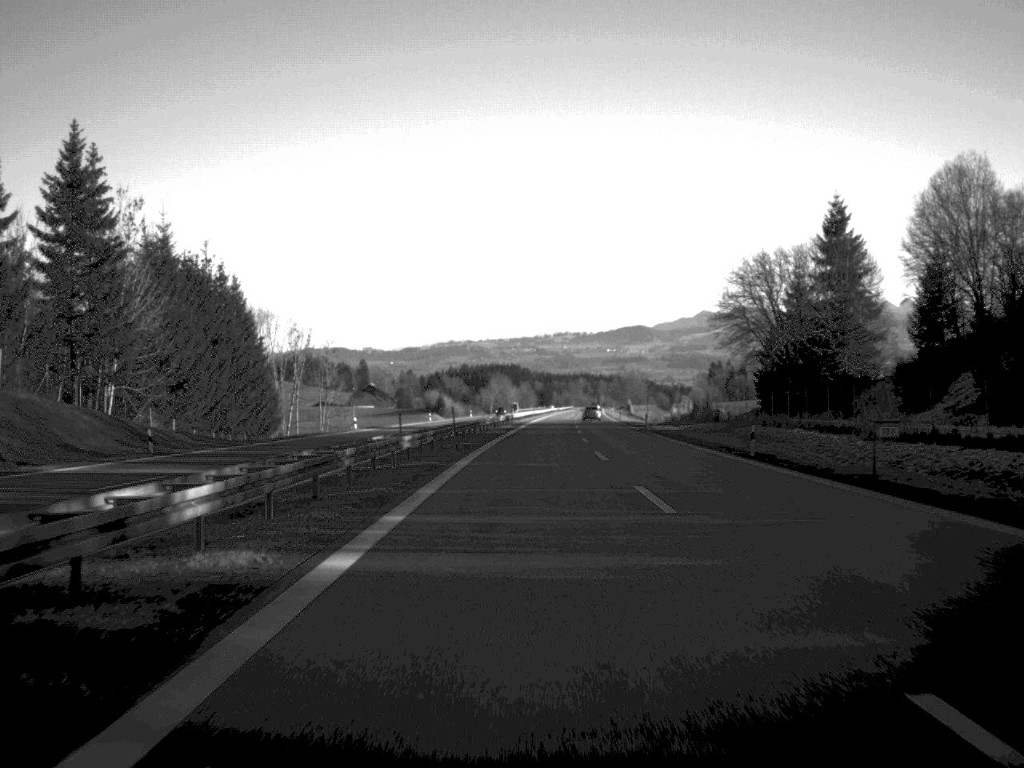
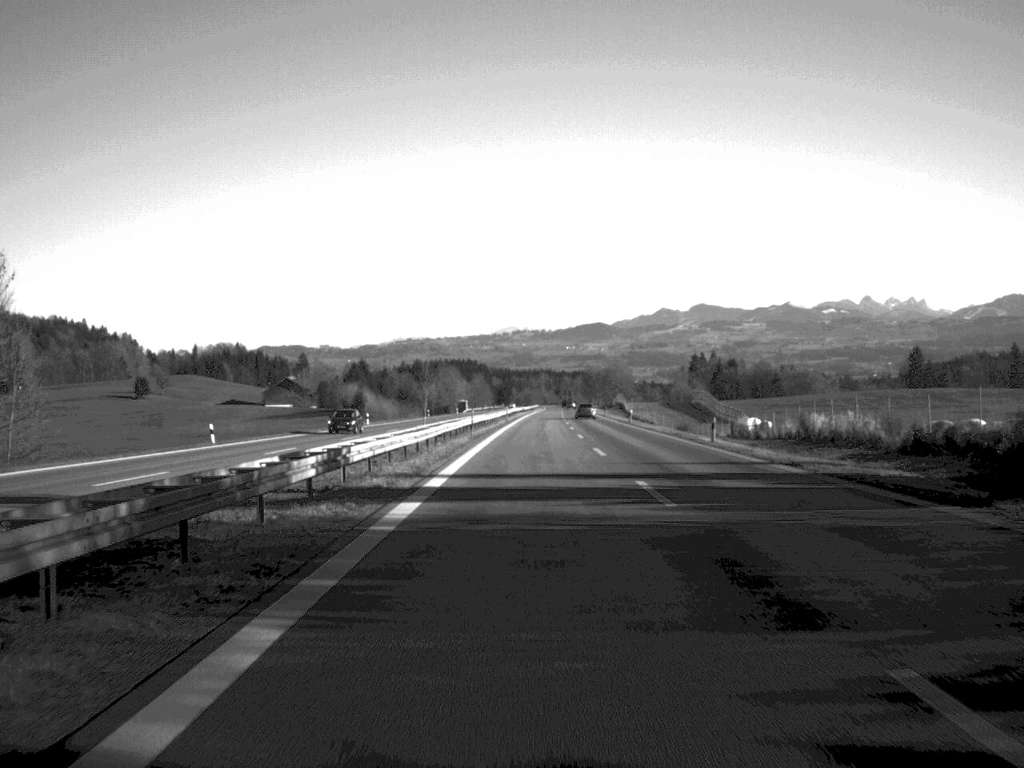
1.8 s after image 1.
(+1.5, +87.9) m; +2°
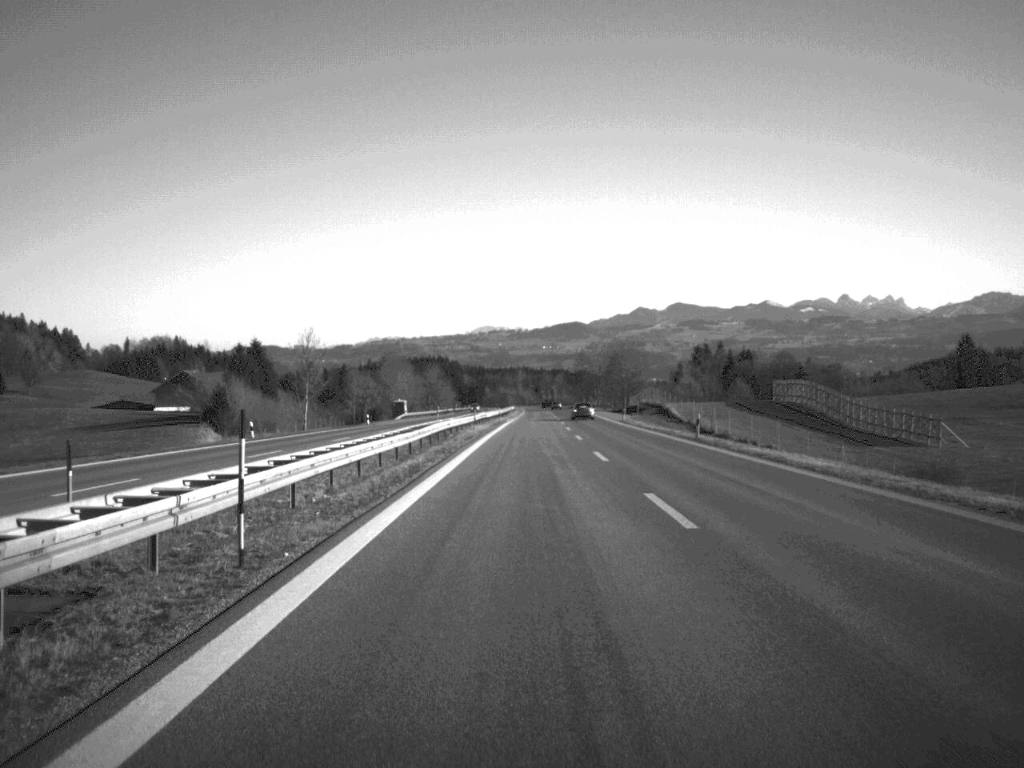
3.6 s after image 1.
(+1.0, +92.0) m; +1°
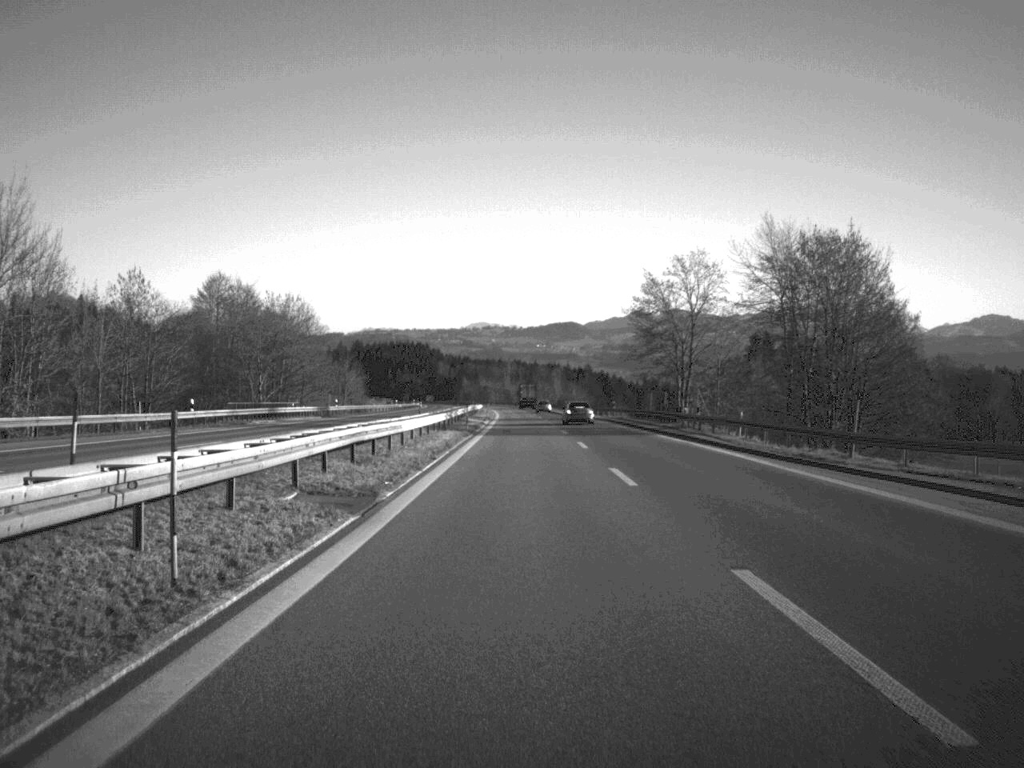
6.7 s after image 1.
(+1.2, +151.7) m; 0°
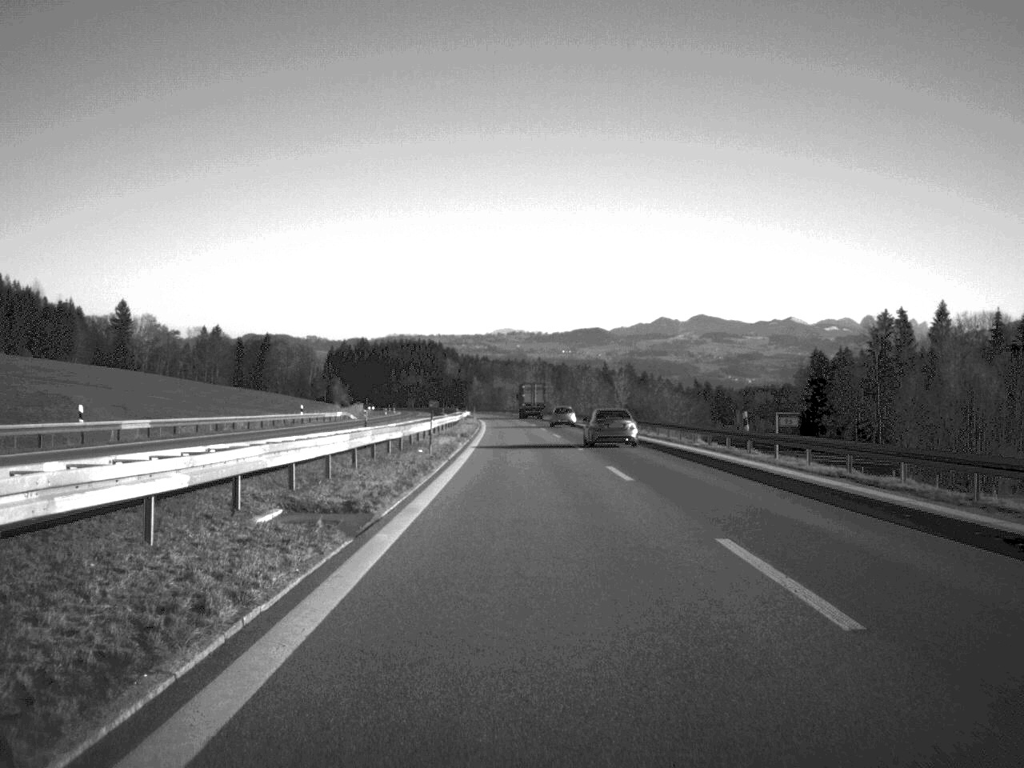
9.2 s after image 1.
(-1.1, +120.5) m; -1°
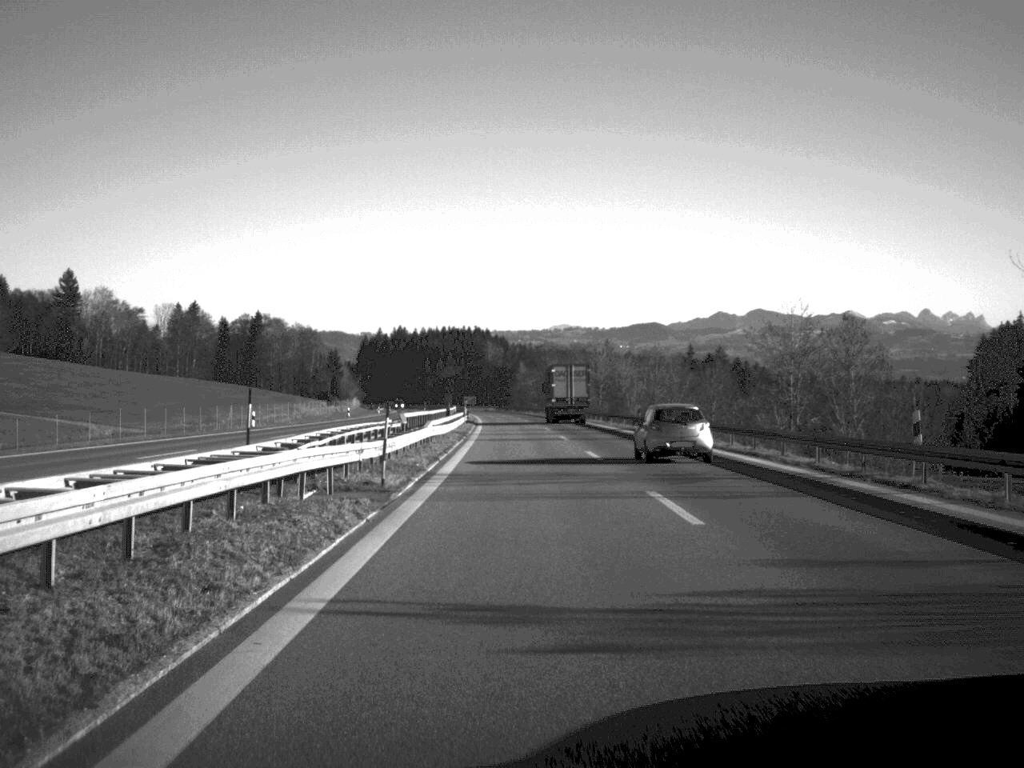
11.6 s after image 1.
(-2.4, +116.7) m; -3°
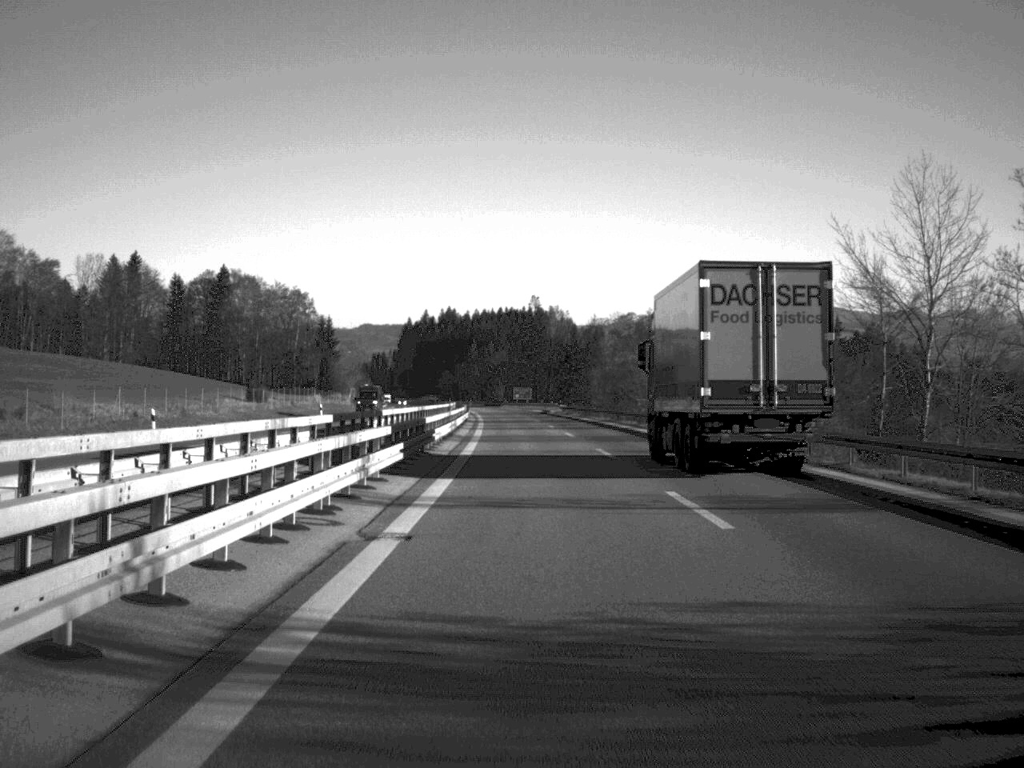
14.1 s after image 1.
(-3.2, +124.7) m; -3°
